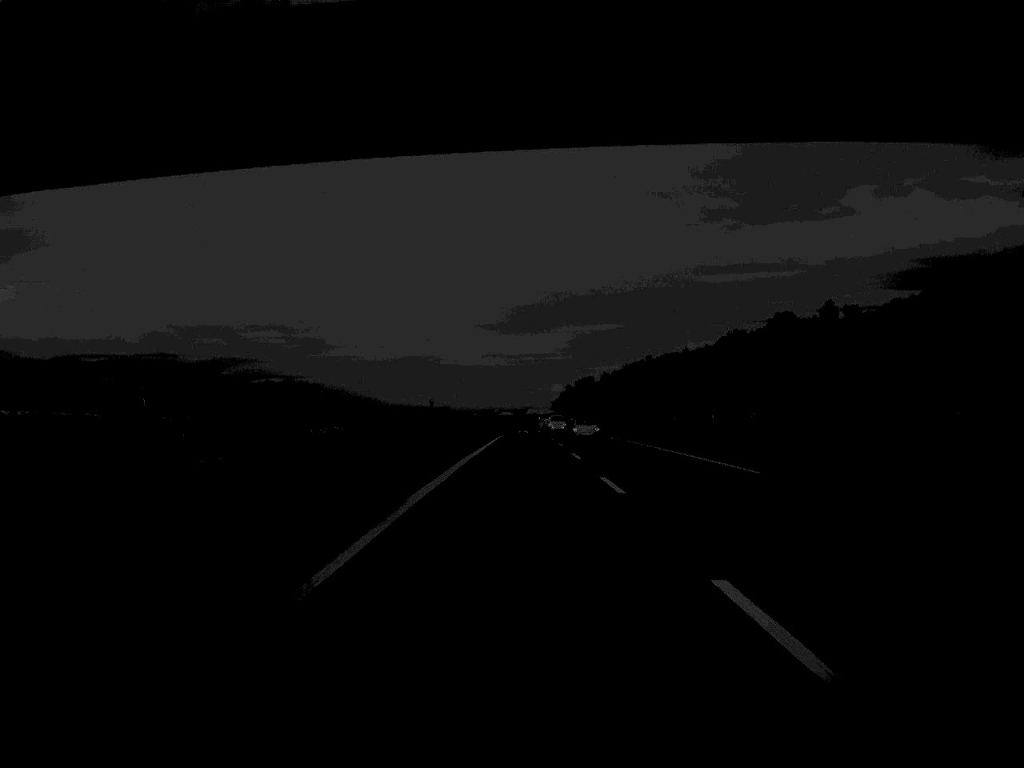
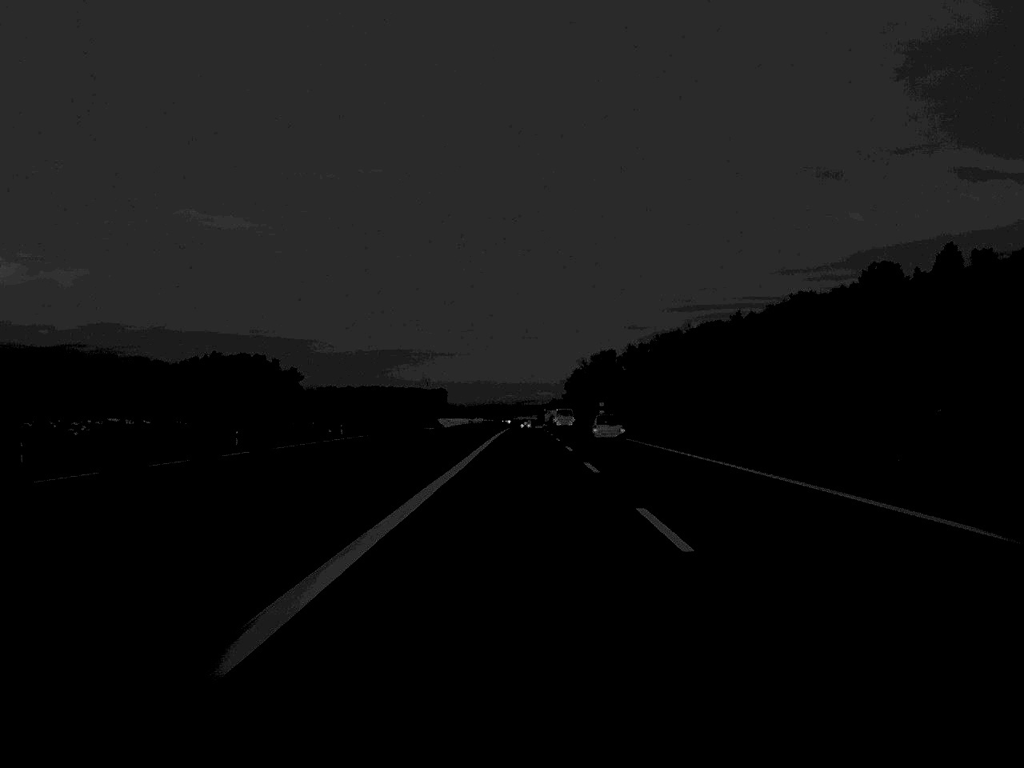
(-0.2, +99.7) m; 0°
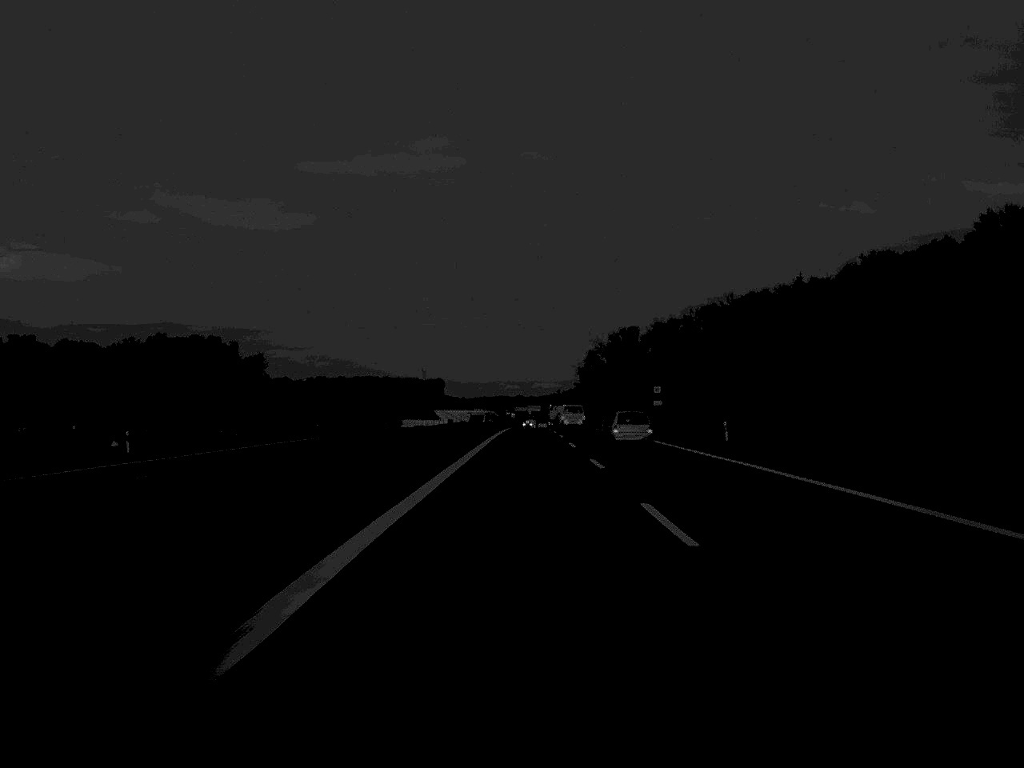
(0.0, +71.8) m; 0°
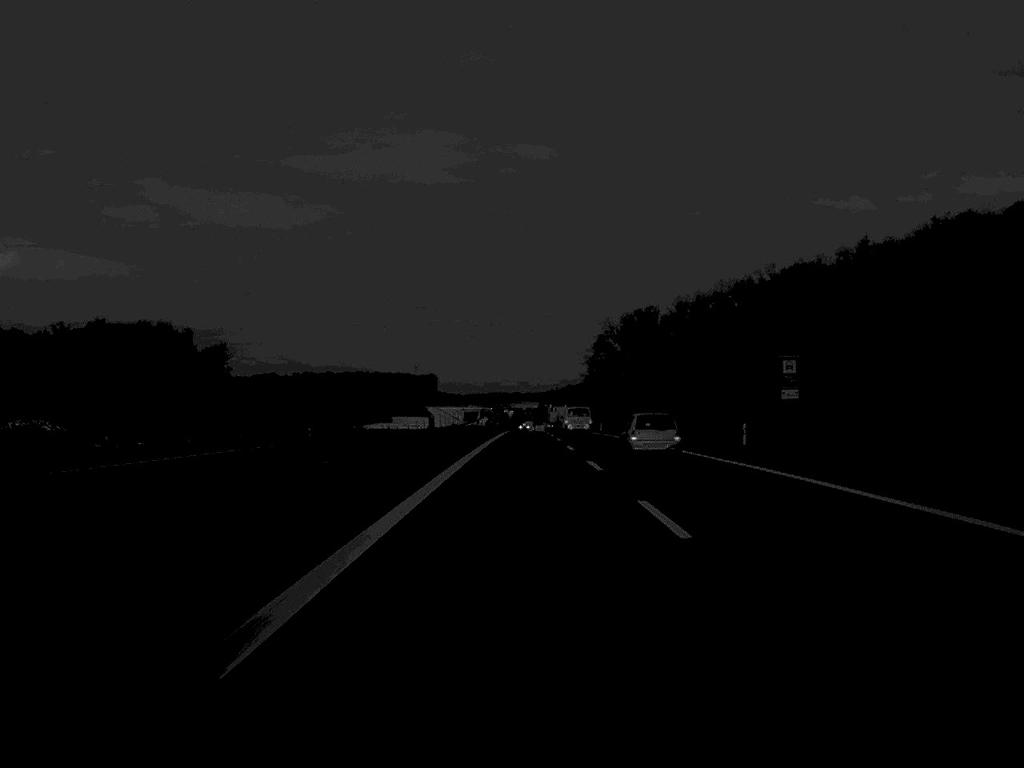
(+0.1, +52.7) m; 0°
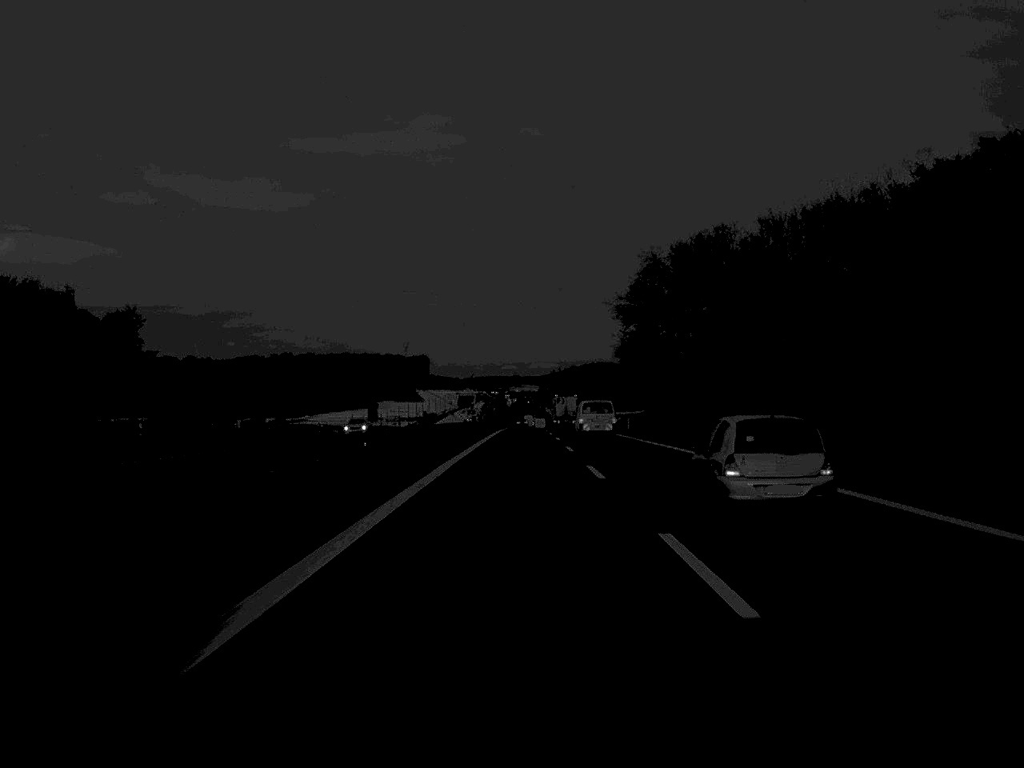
(+0.2, +95.3) m; 0°
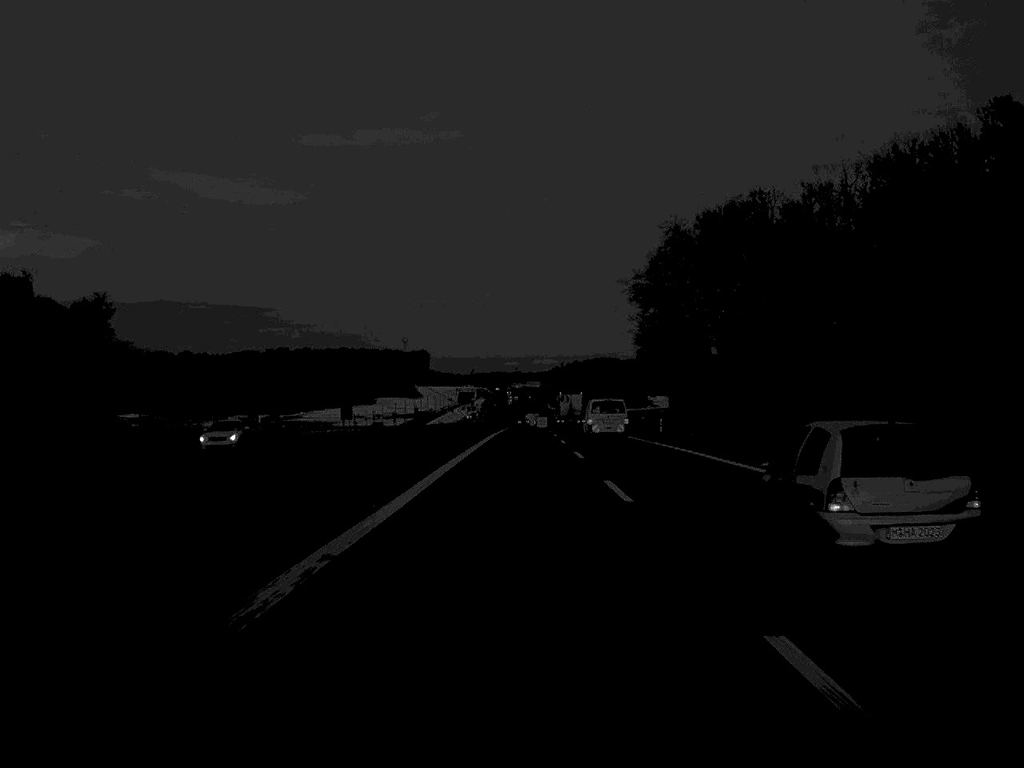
(0.0, +24.7) m; 0°
